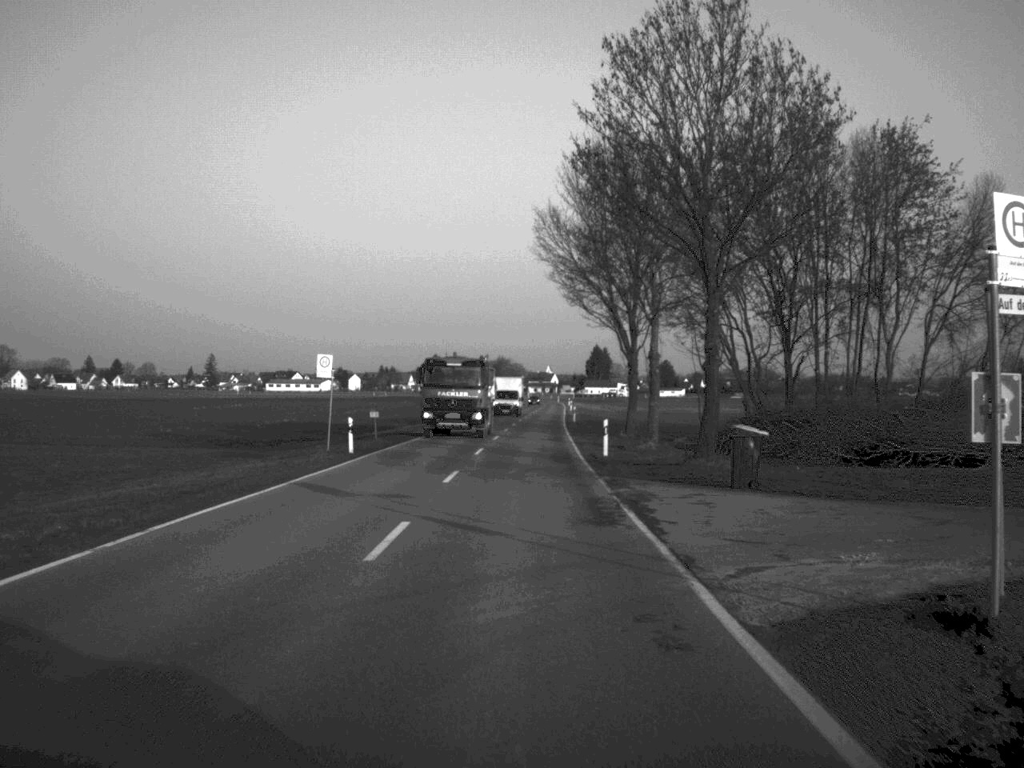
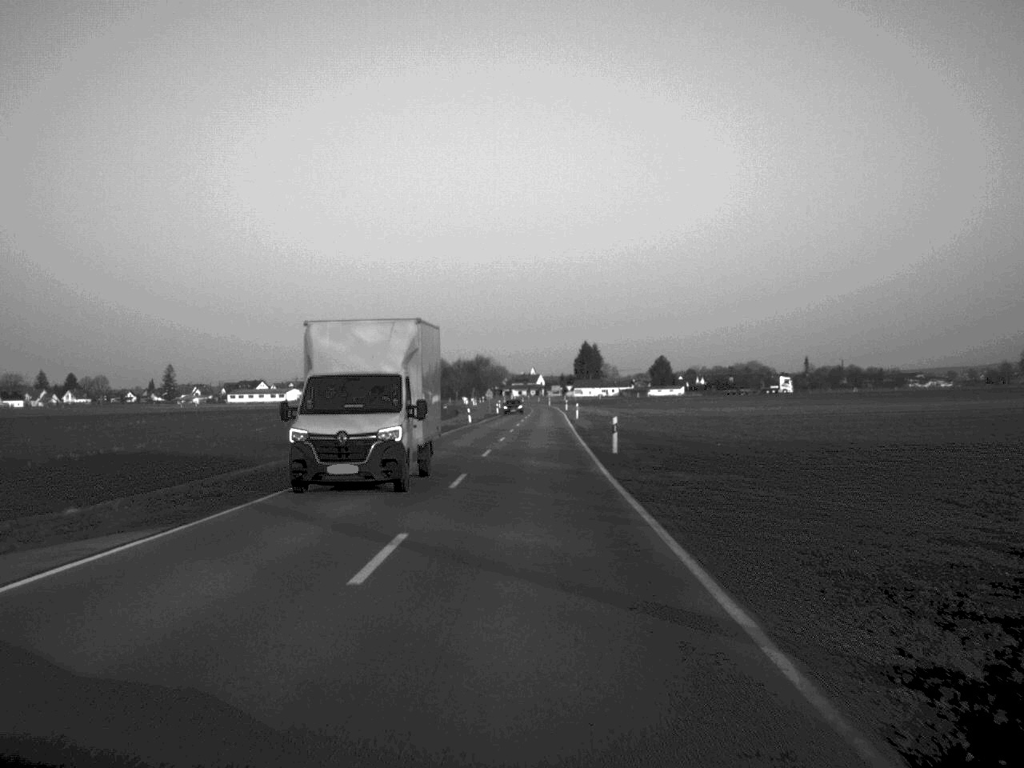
(+0.3, +50.0) m; +1°
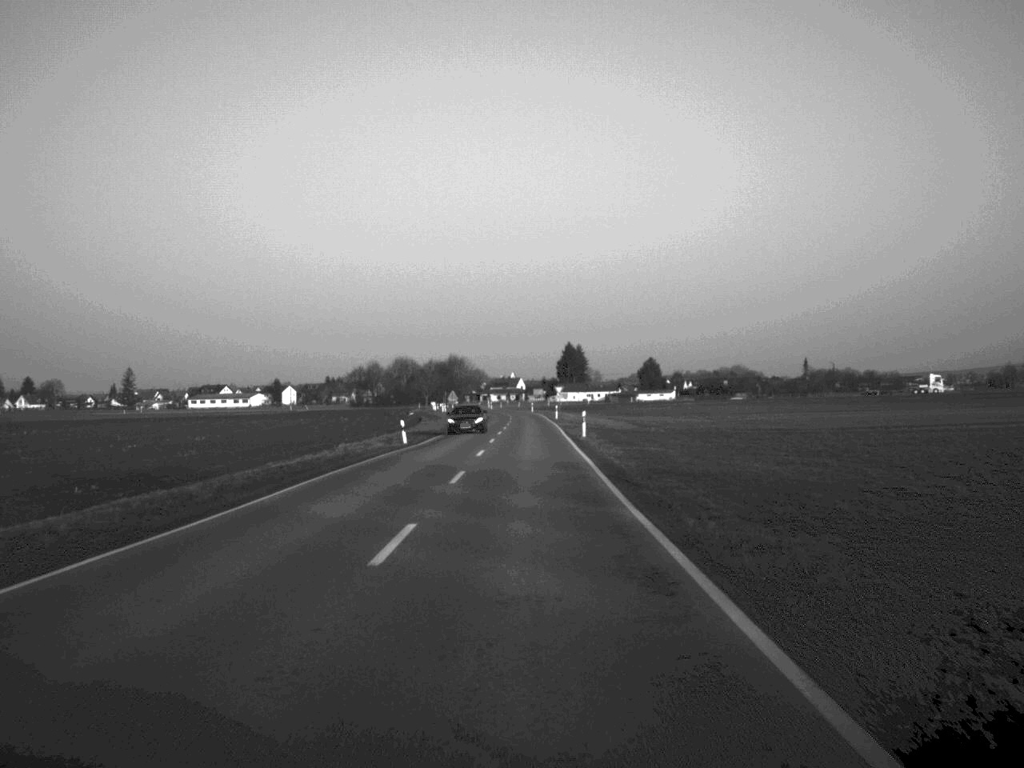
(+0.3, +34.6) m; +1°
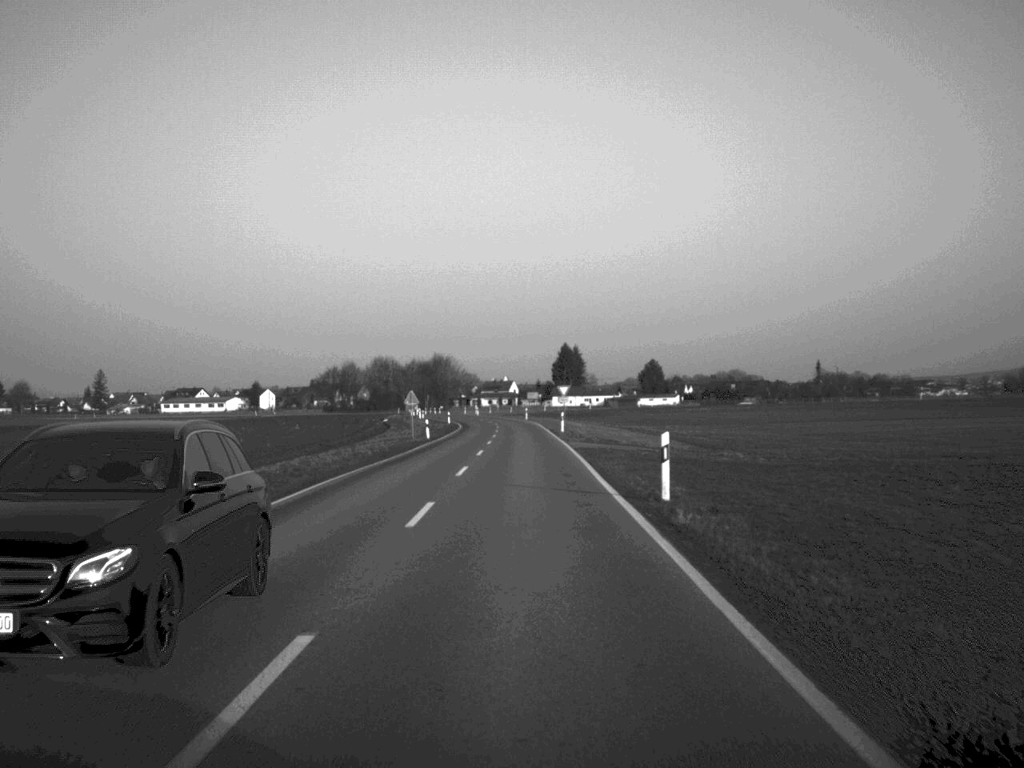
(+0.1, +31.7) m; 0°
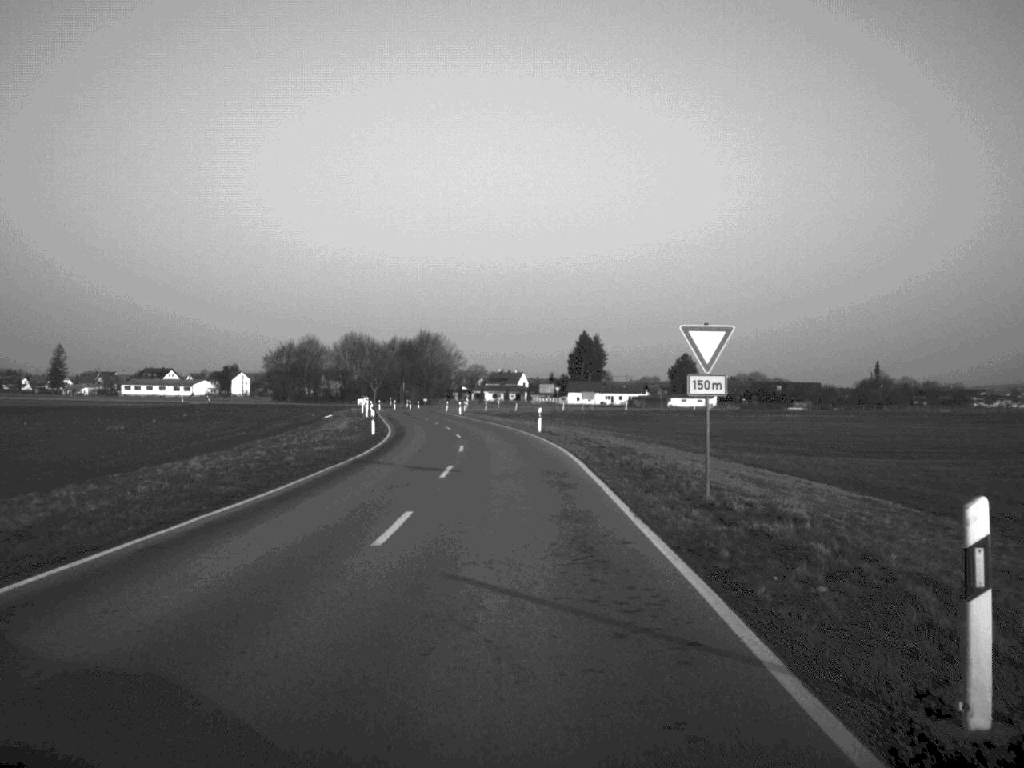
(-0.1, +63.8) m; 0°
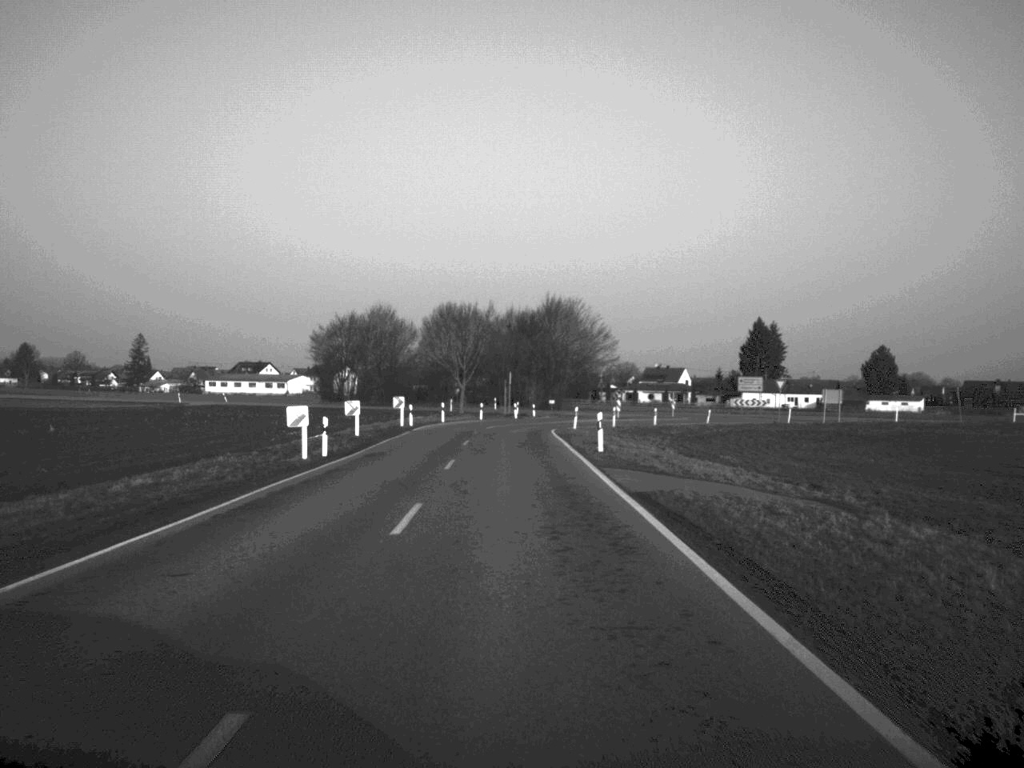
(-3.3, +71.6) m; -7°
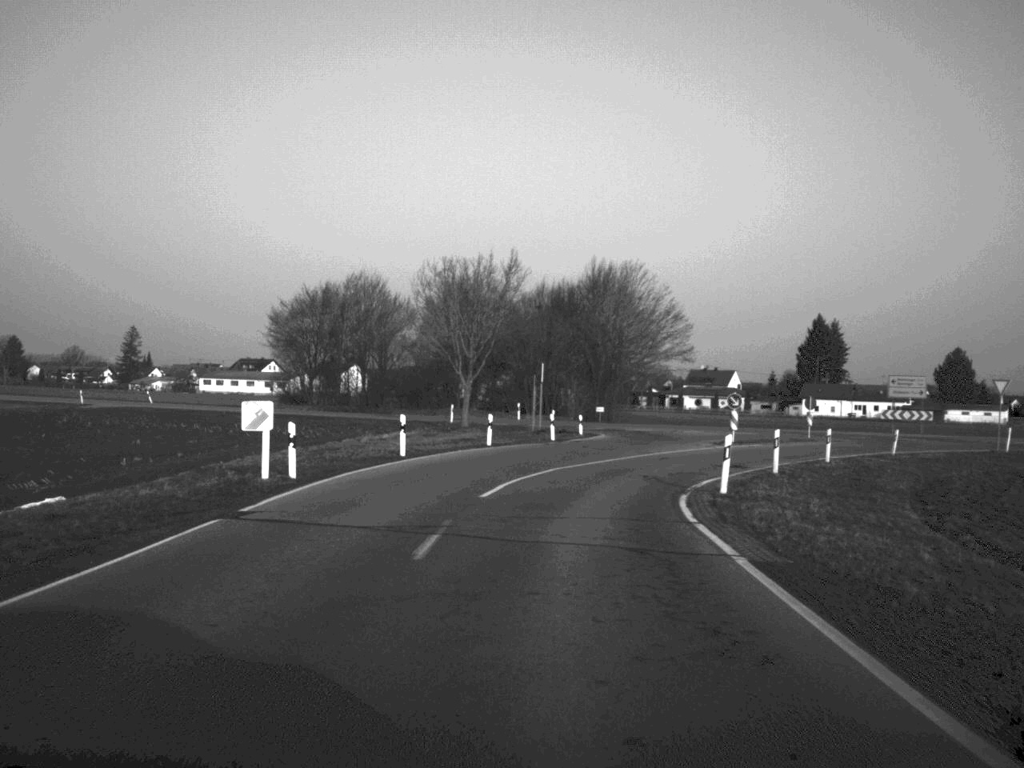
(-0.6, +37.8) m; -1°
